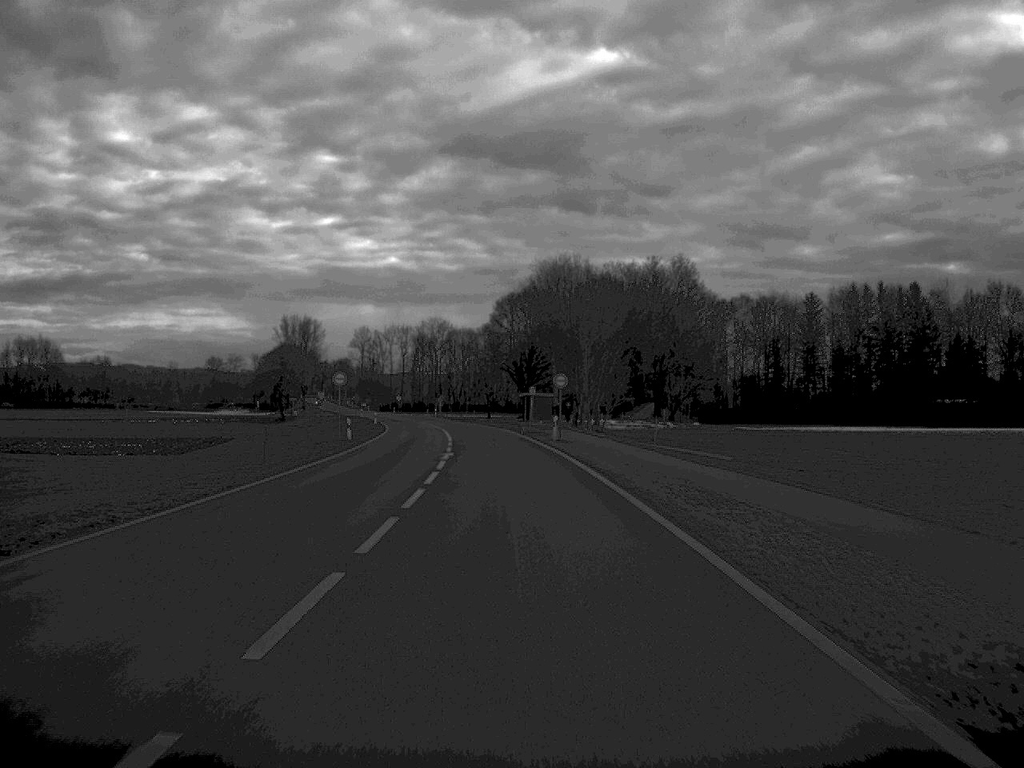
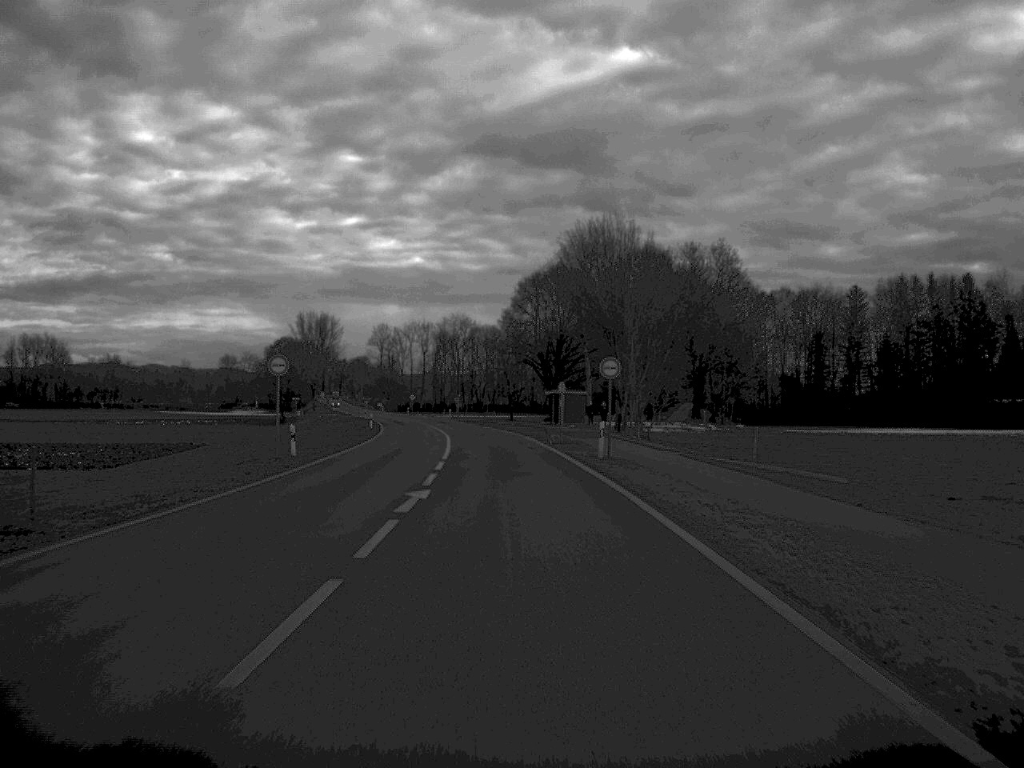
(-0.2, +18.6) m; -1°
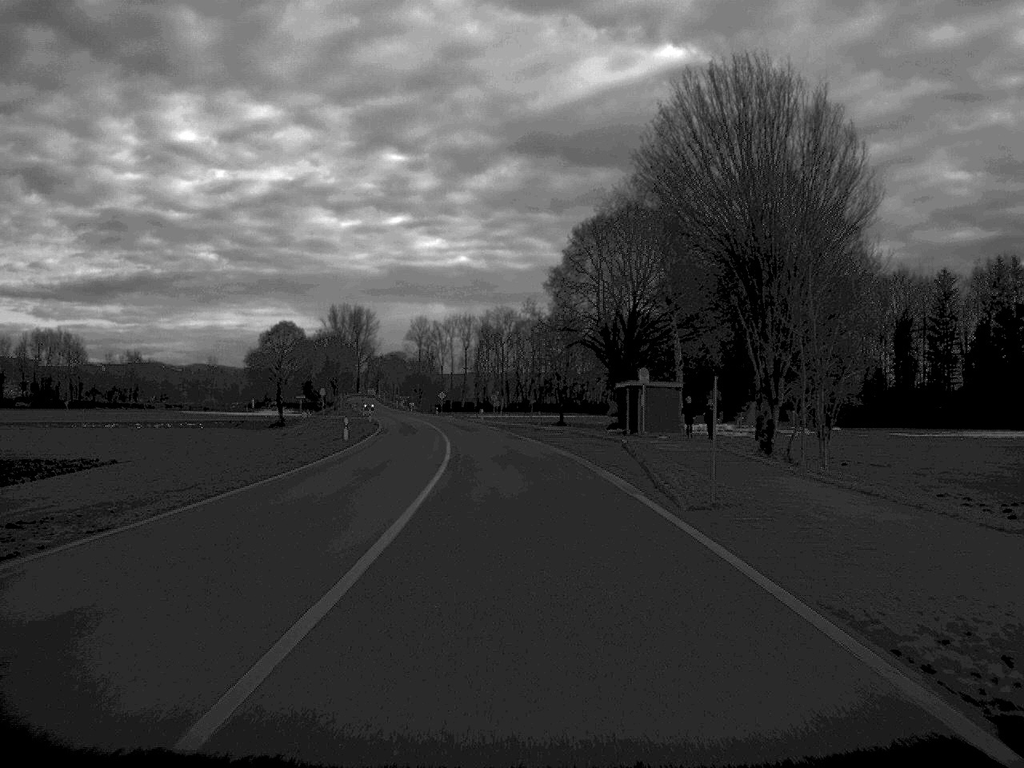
(-0.6, +31.2) m; -2°
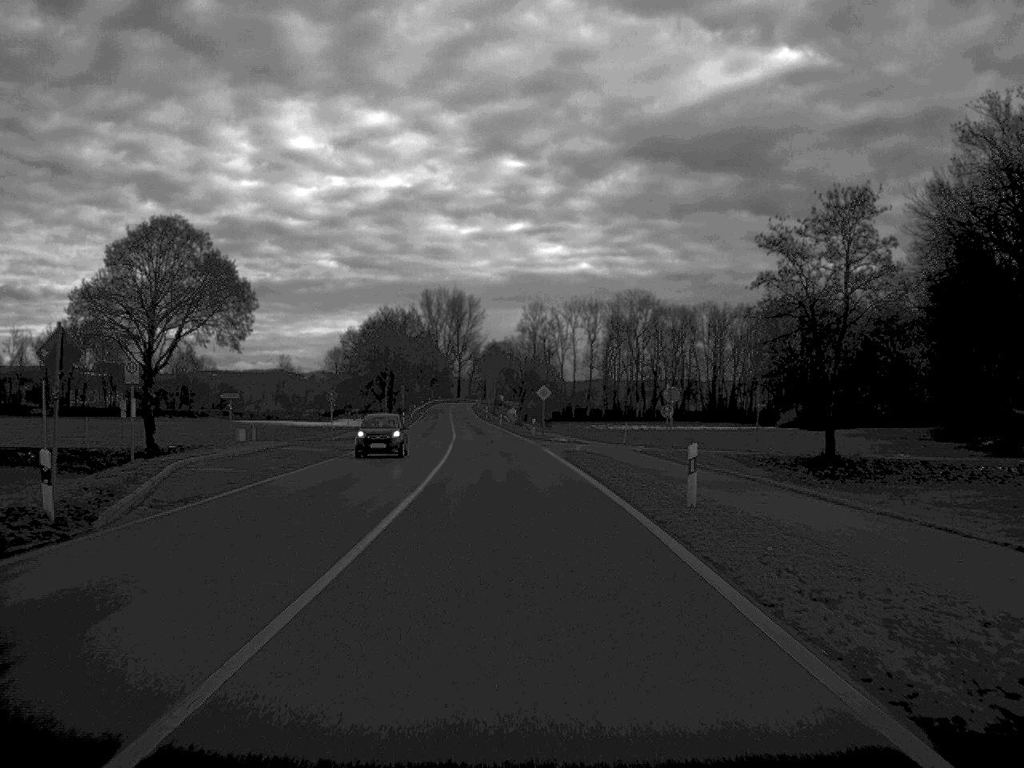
(-4.1, +82.4) m; -6°
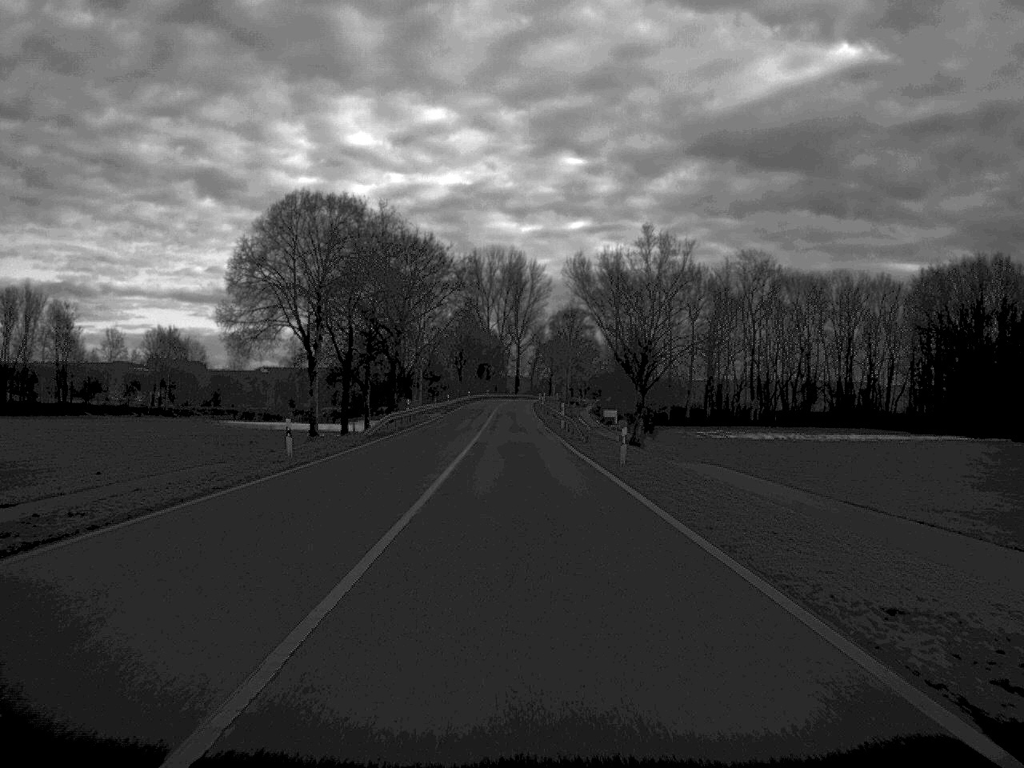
(-3.1, +82.5) m; -3°
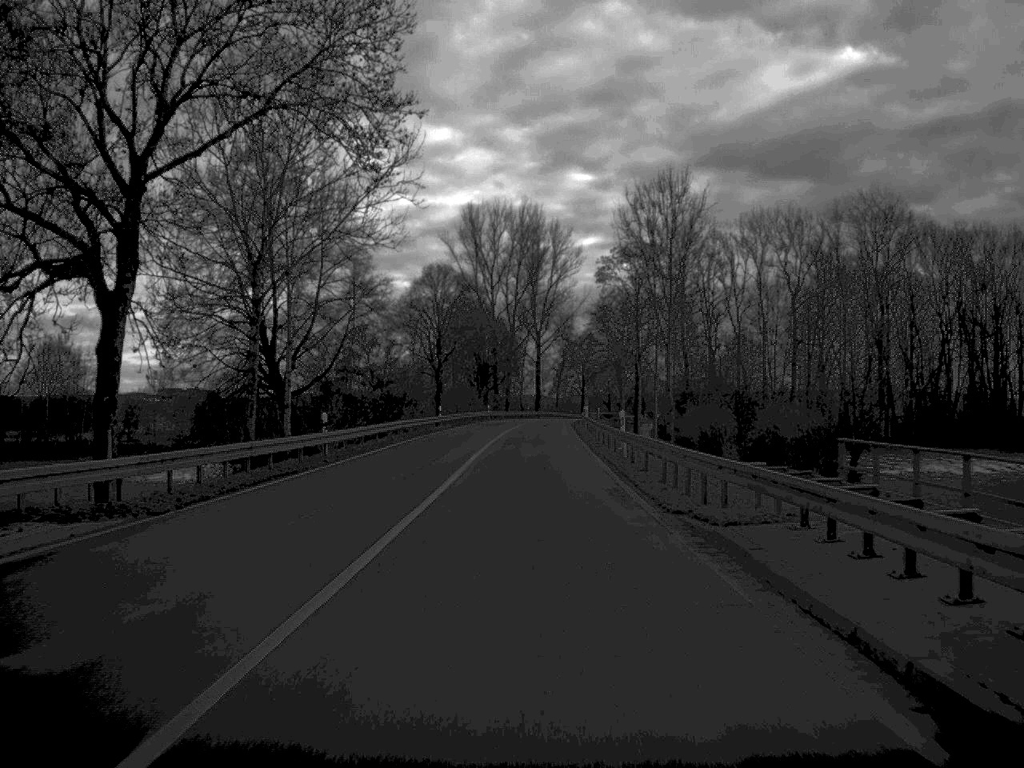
(-0.8, +81.7) m; -1°
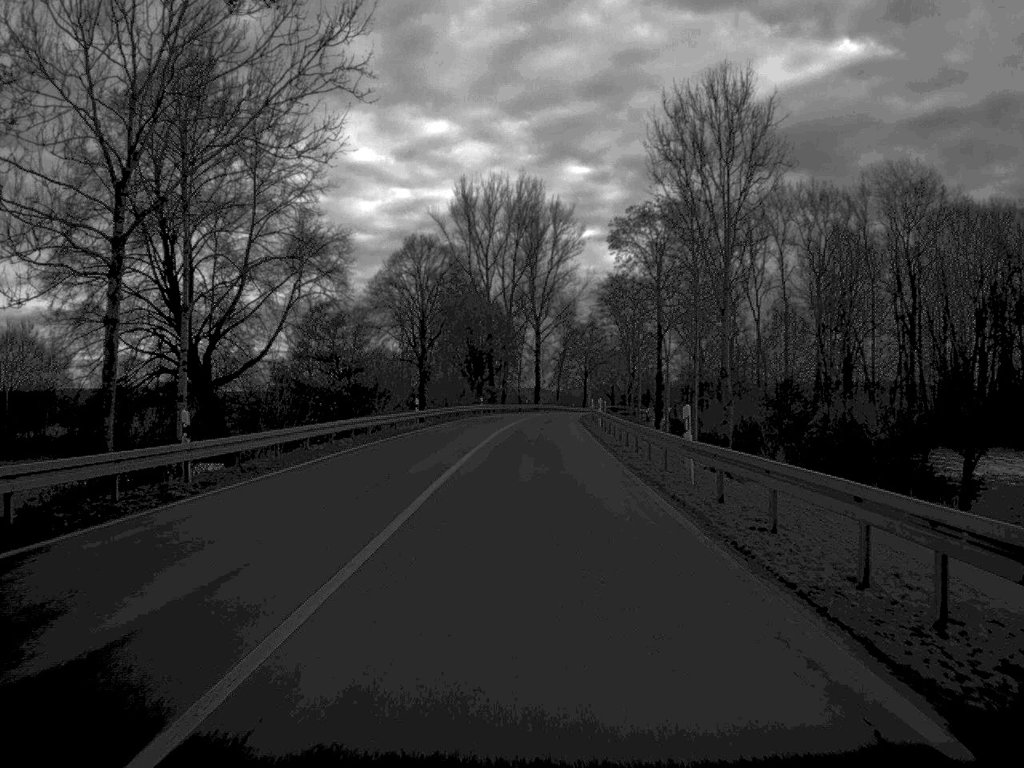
(0.0, +15.6) m; 0°
